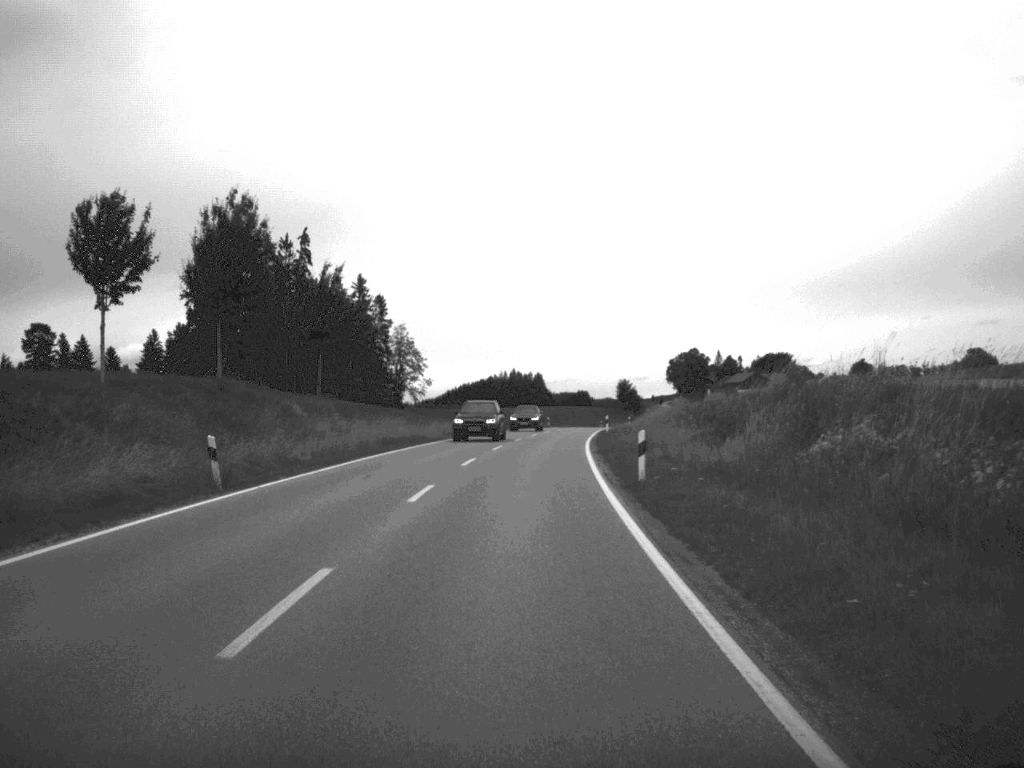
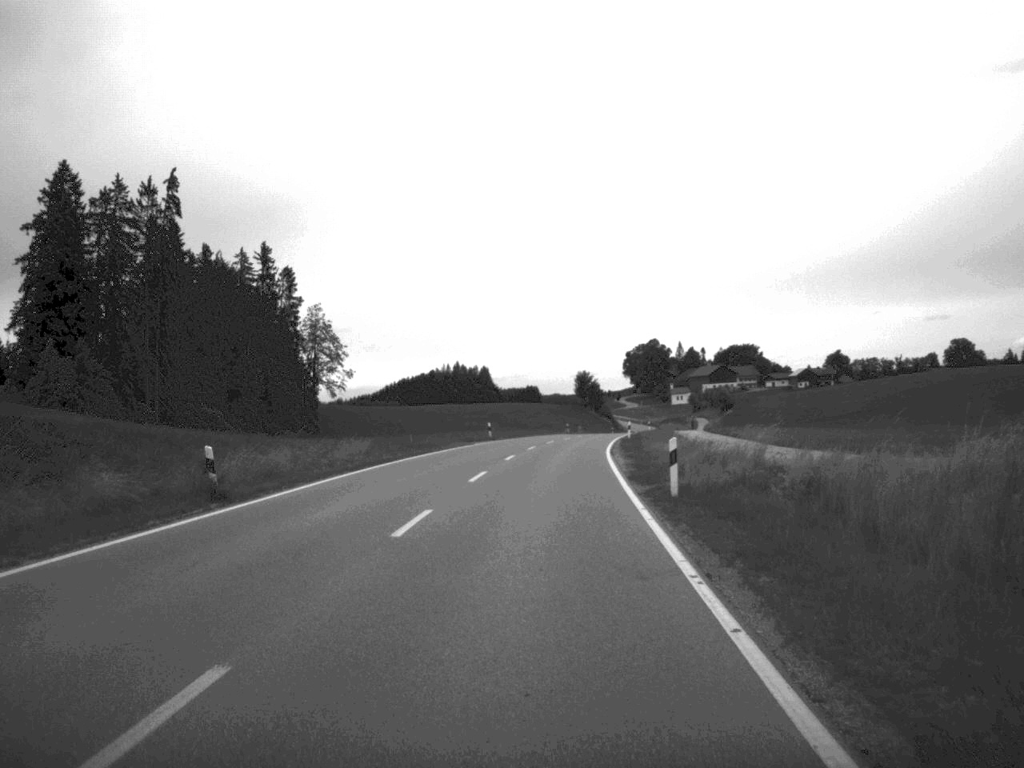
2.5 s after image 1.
(+1.1, +51.1) m; +2°
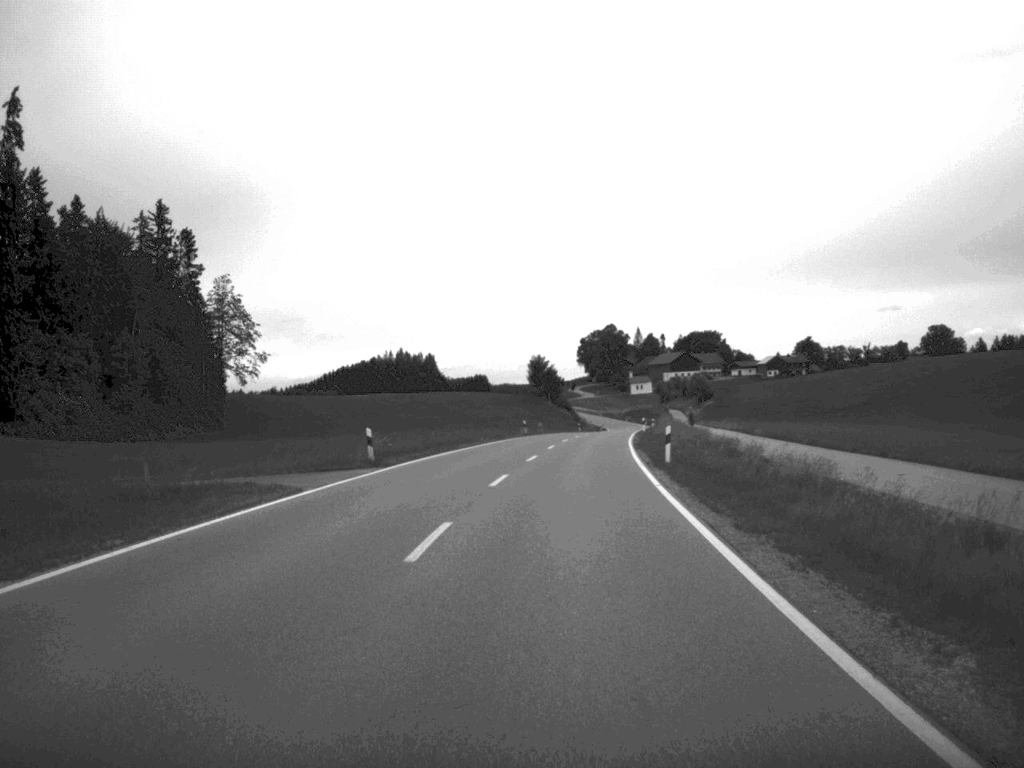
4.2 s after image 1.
(+0.6, +37.7) m; +2°
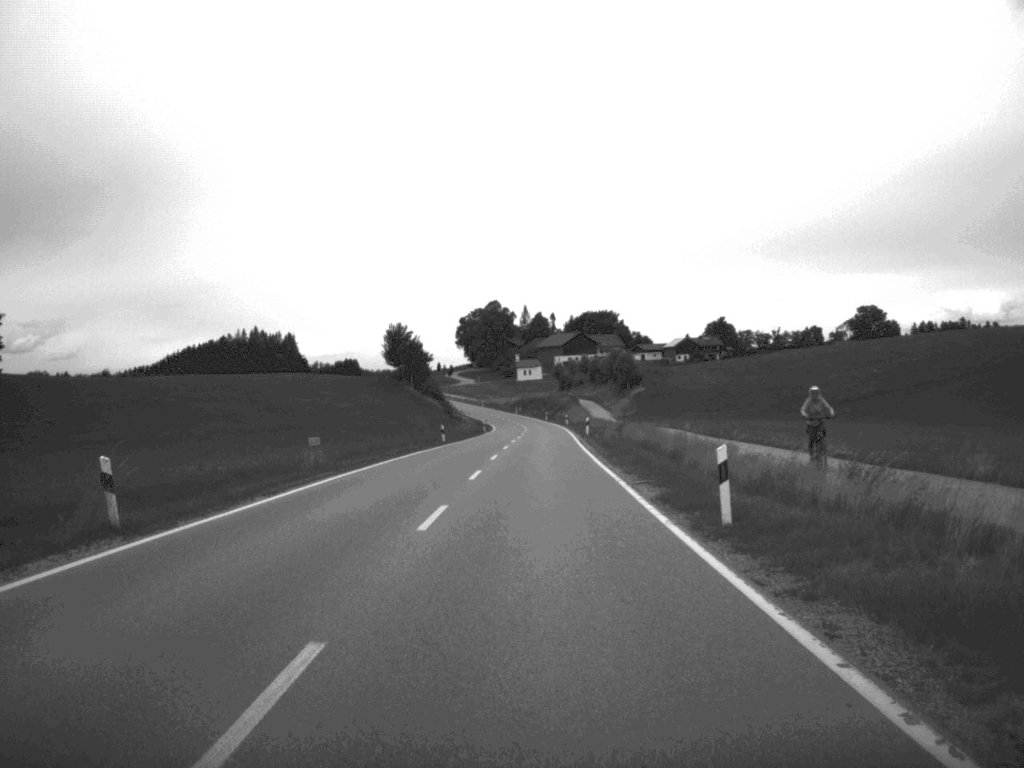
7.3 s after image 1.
(+3.5, +66.6) m; +5°
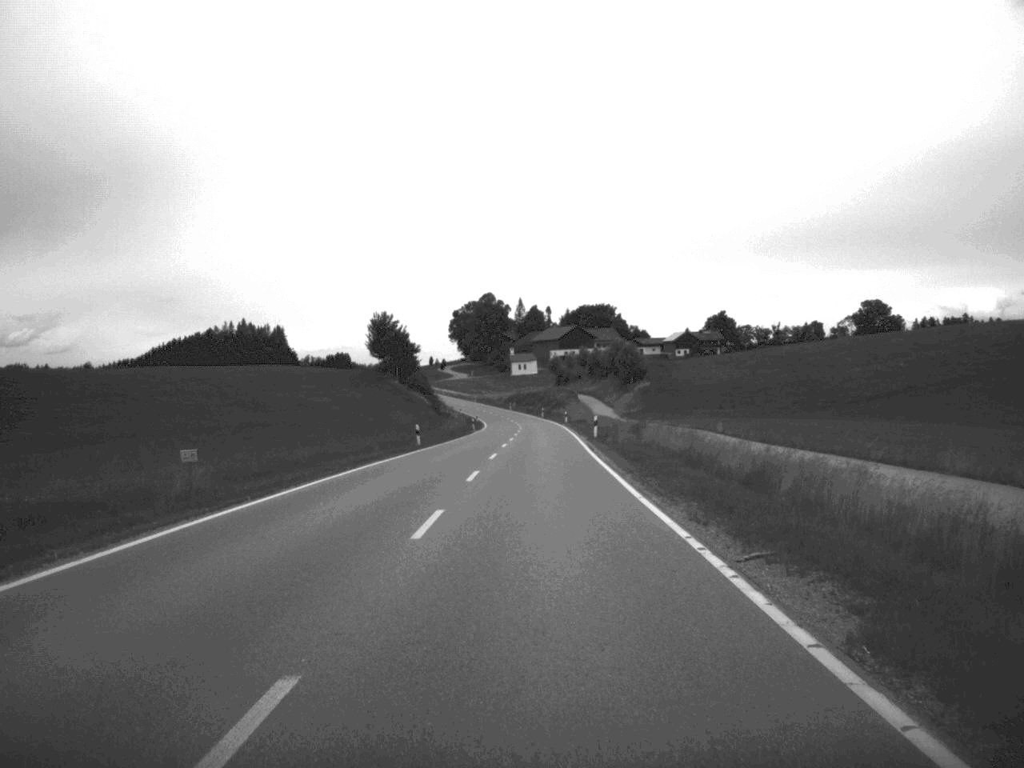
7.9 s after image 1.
(0.0, +12.8) m; 0°
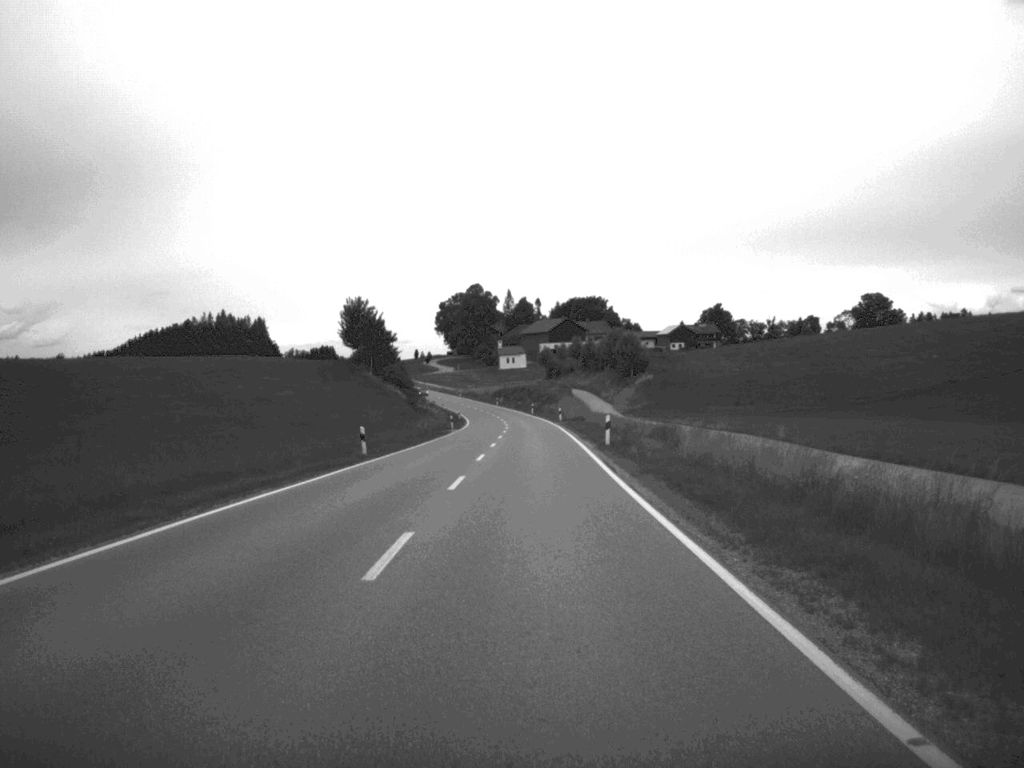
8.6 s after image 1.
(+0.1, +15.3) m; 0°
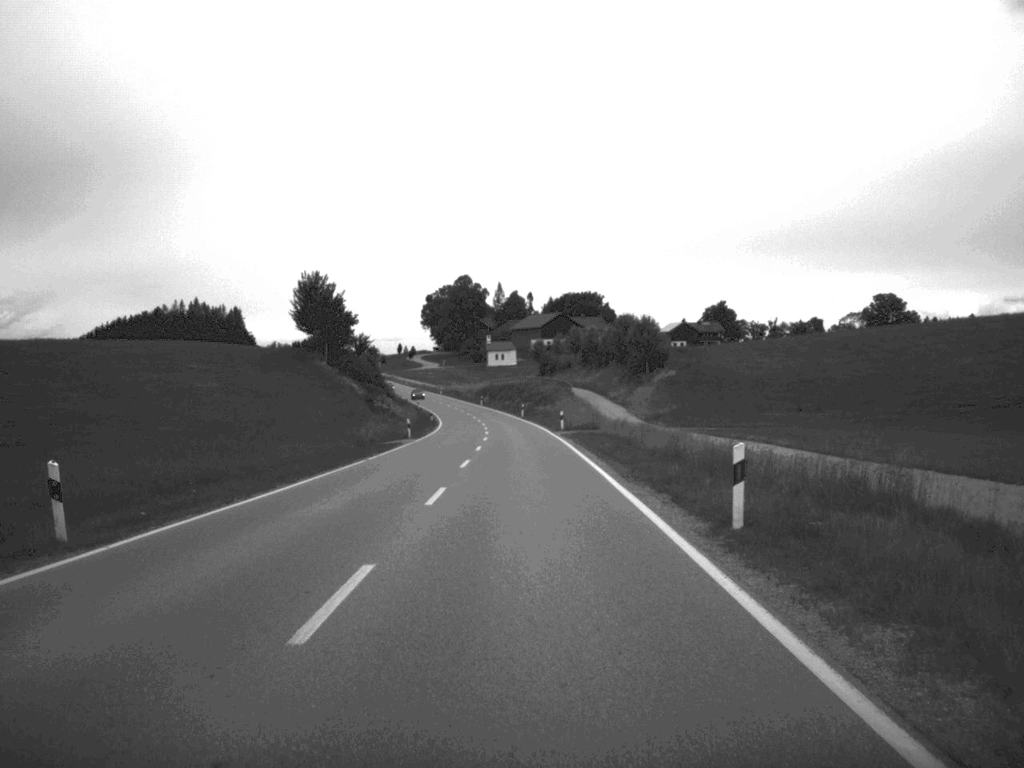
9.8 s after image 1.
(+0.1, +26.3) m; 0°
